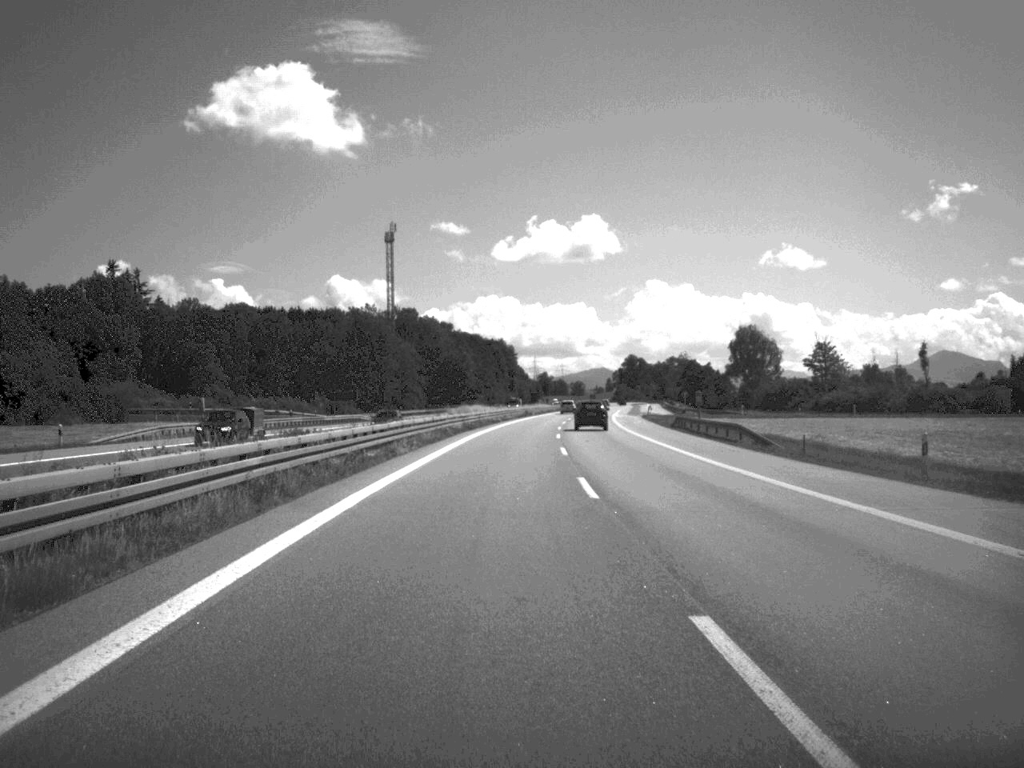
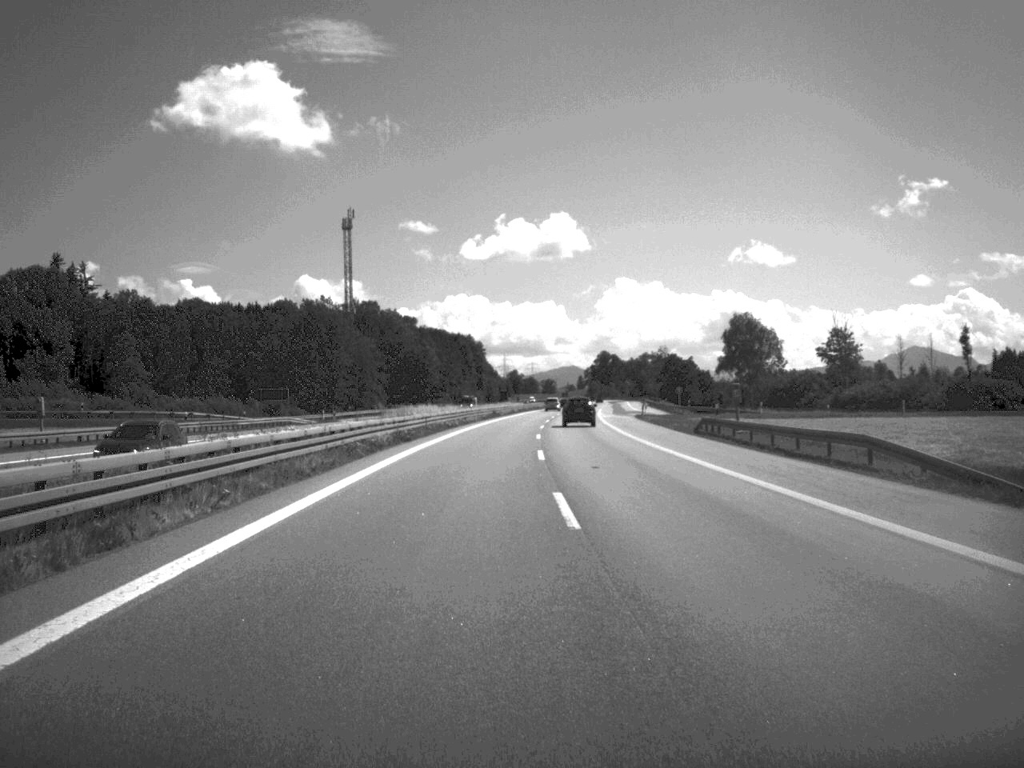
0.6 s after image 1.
(+0.3, +23.2) m; +1°
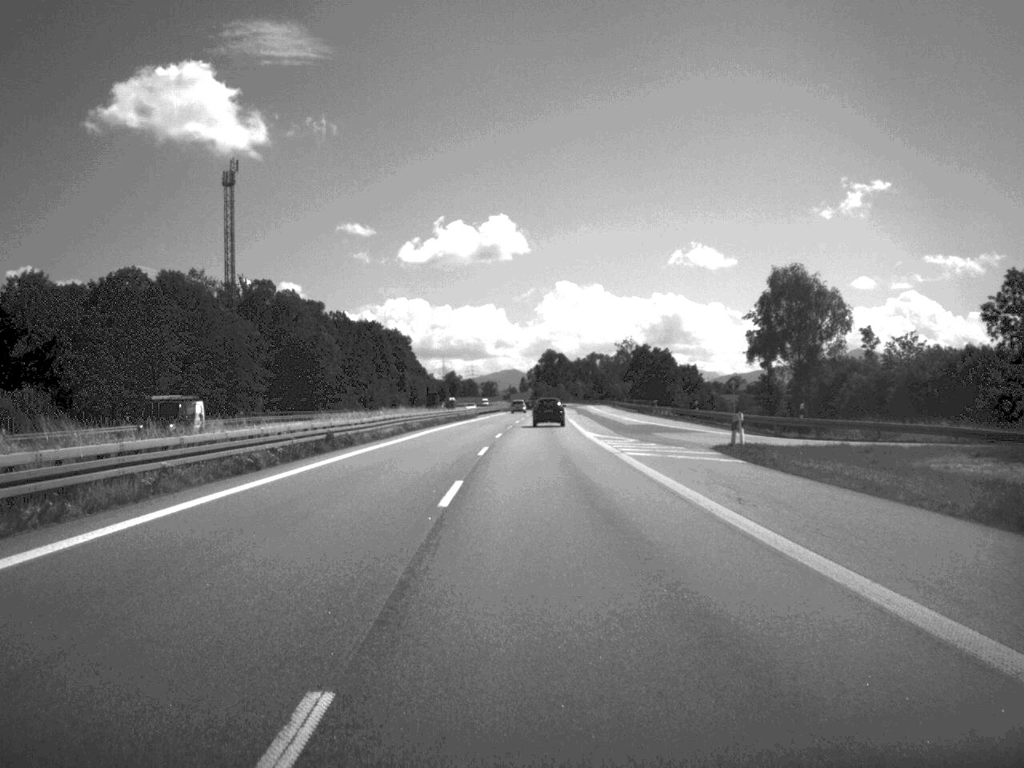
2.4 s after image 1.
(+1.7, +67.5) m; +2°
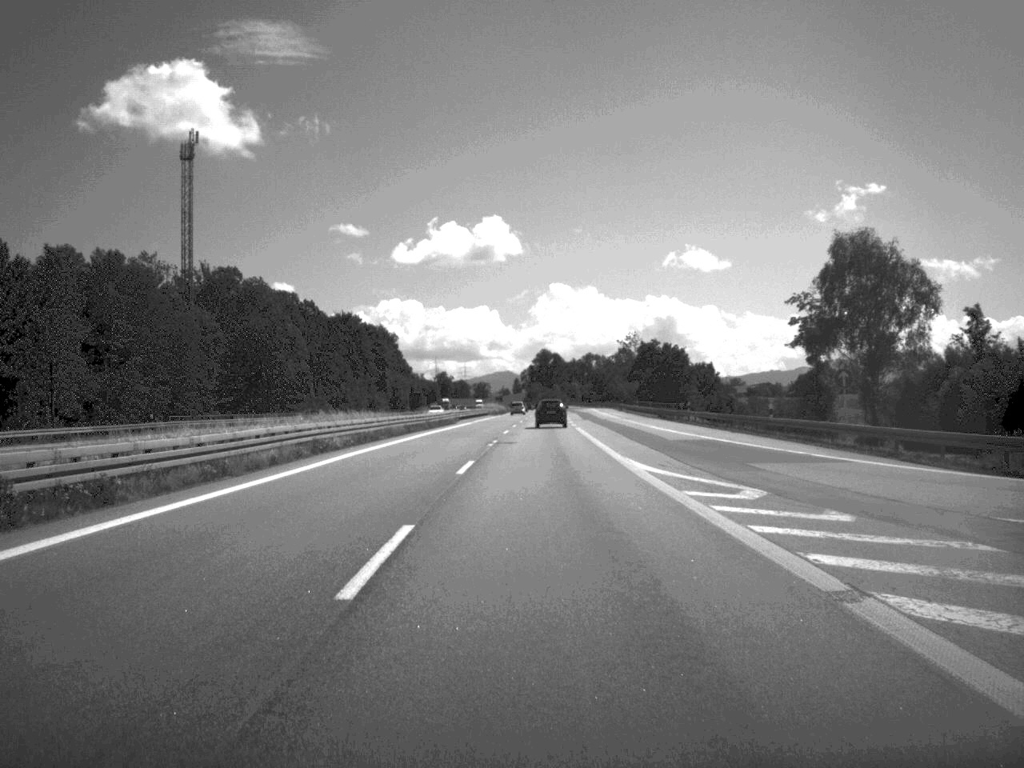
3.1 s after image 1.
(+0.1, +26.3) m; 0°
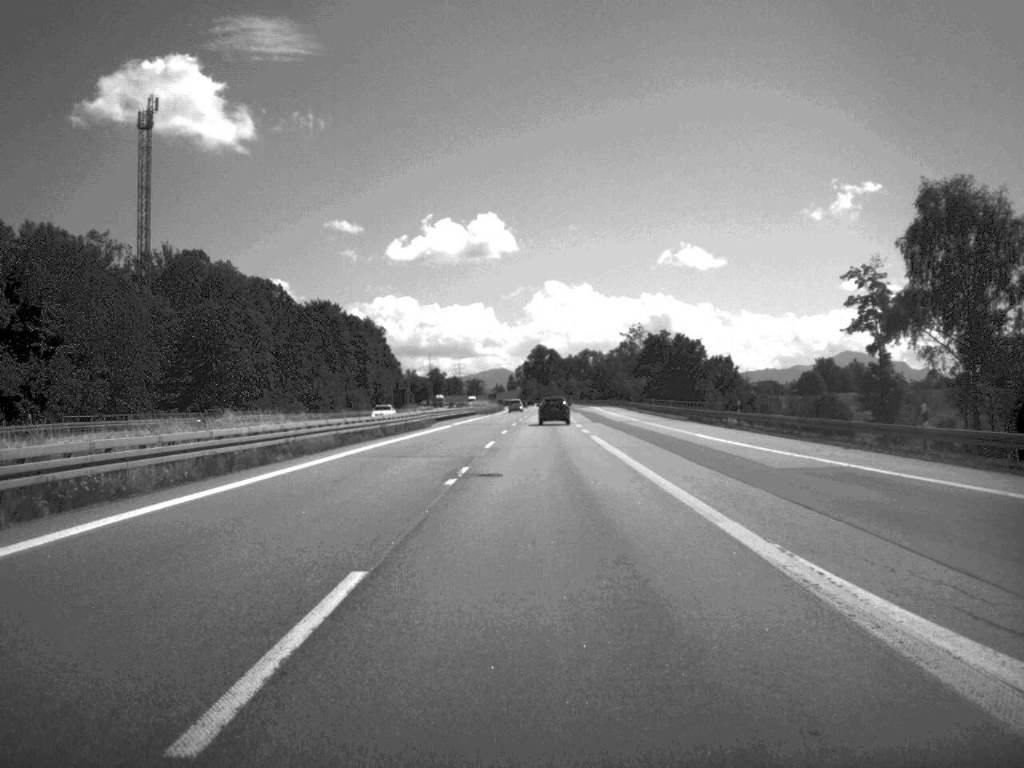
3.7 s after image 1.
(0.0, +22.0) m; 0°
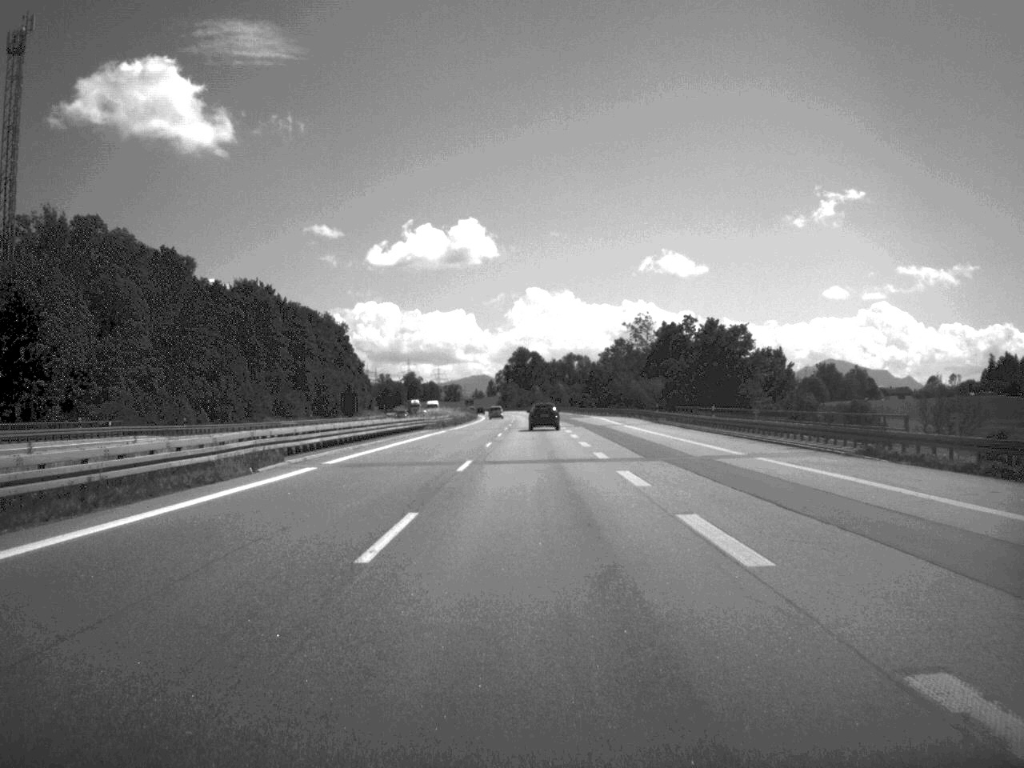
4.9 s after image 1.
(+0.4, +46.0) m; +1°
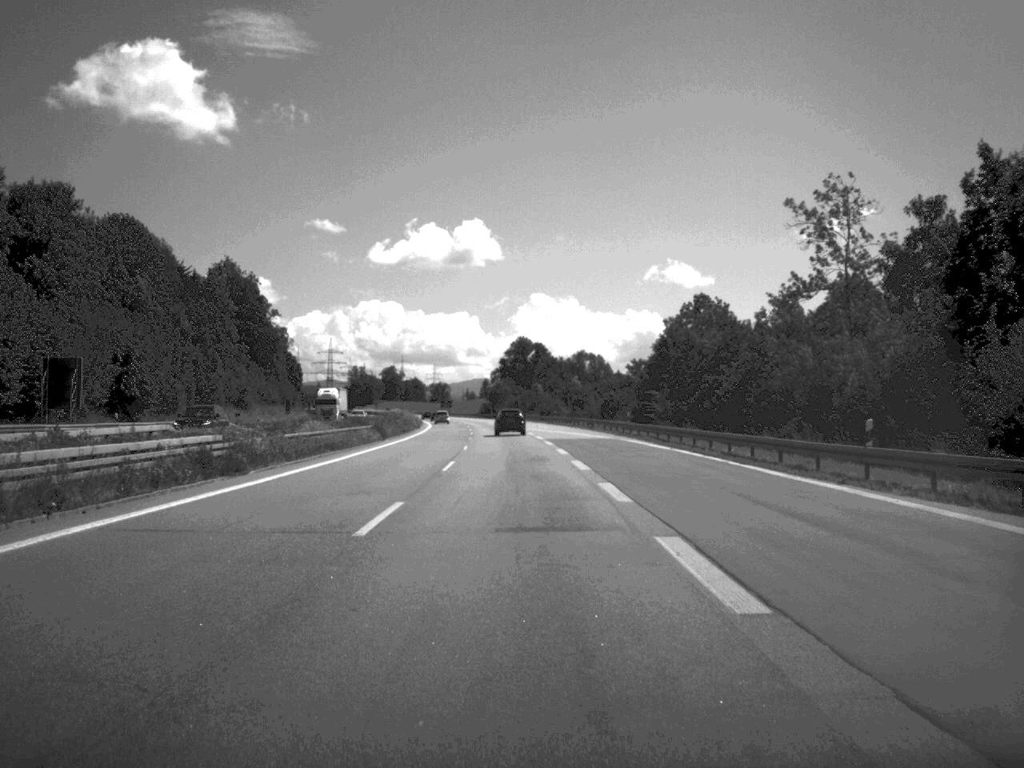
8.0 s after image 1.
(+0.5, +120.7) m; 0°
